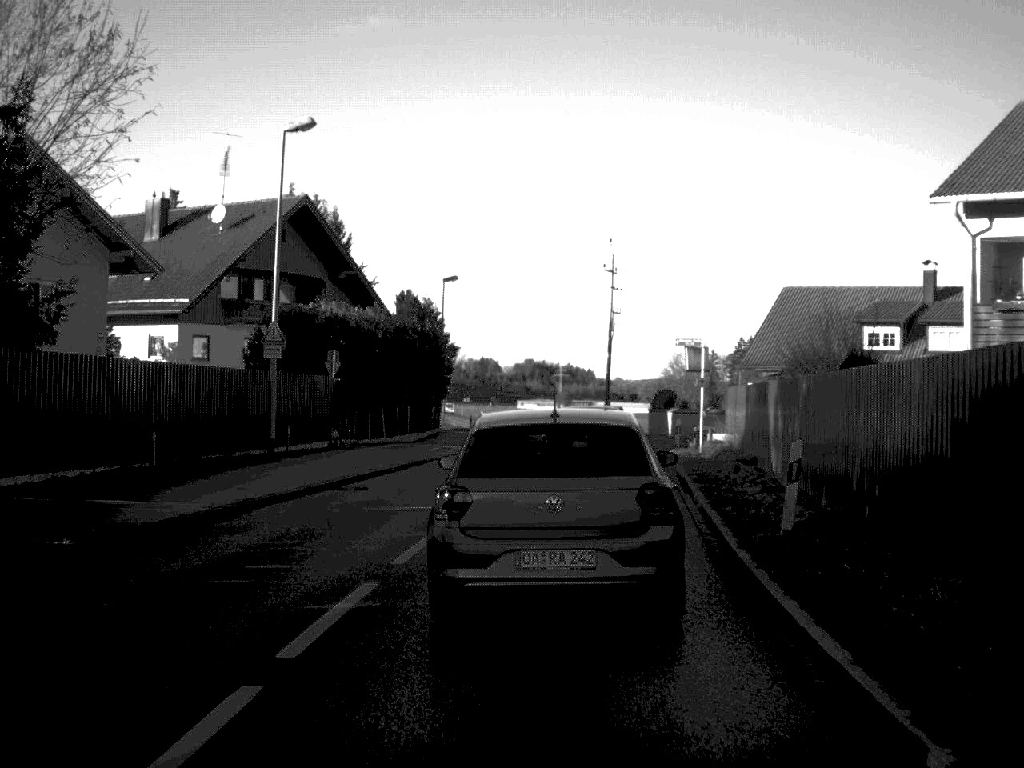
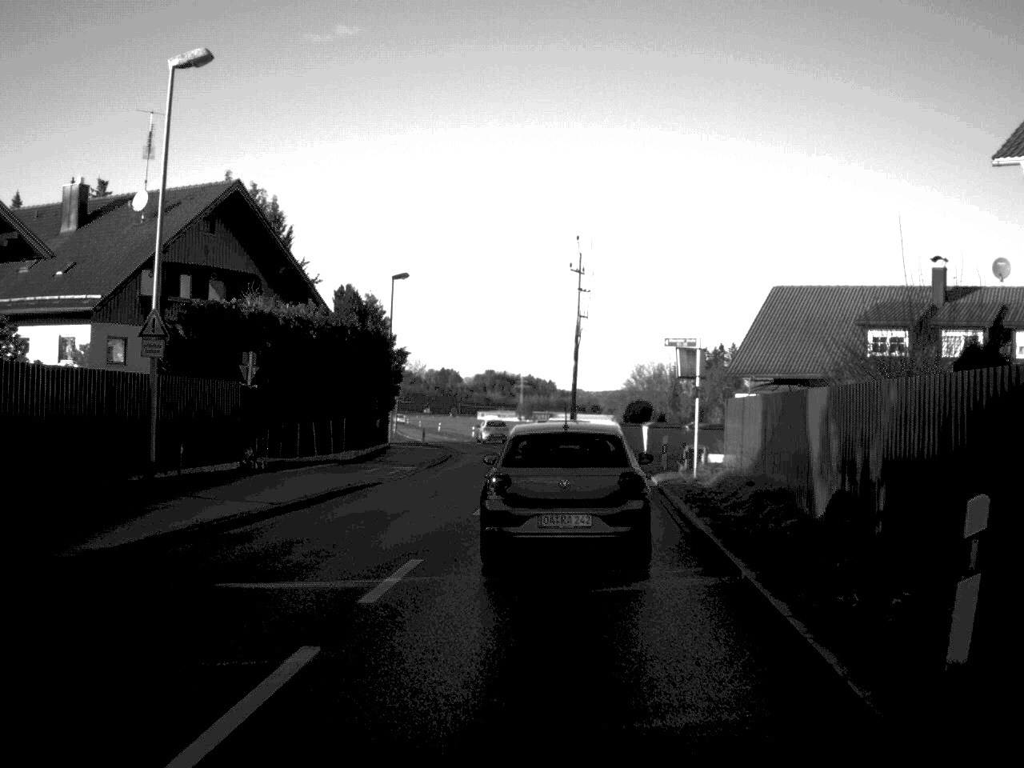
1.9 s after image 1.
(+0.1, +6.6) m; +2°
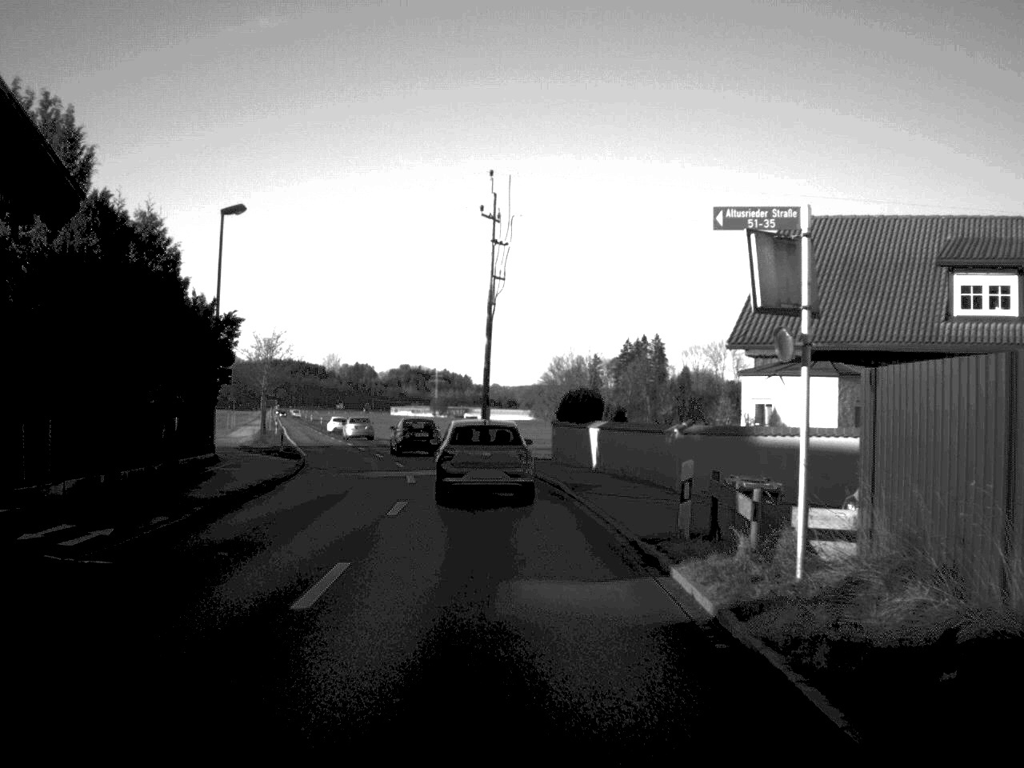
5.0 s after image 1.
(+0.7, +18.4) m; +4°
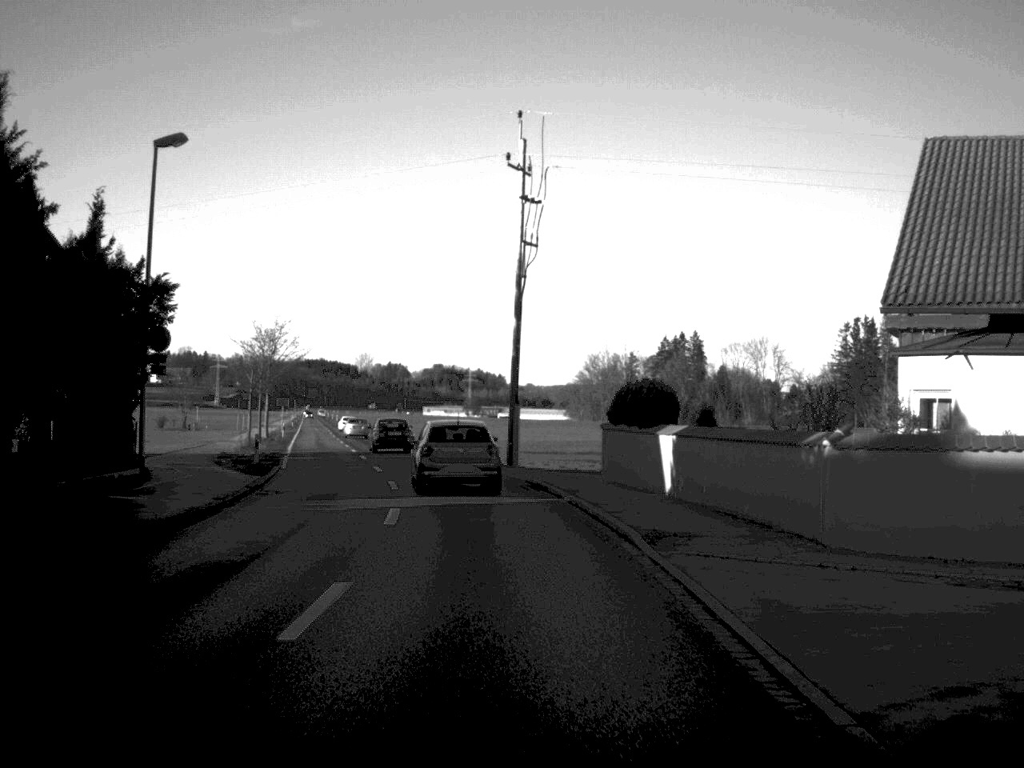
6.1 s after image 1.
(-0.1, +10.7) m; -2°
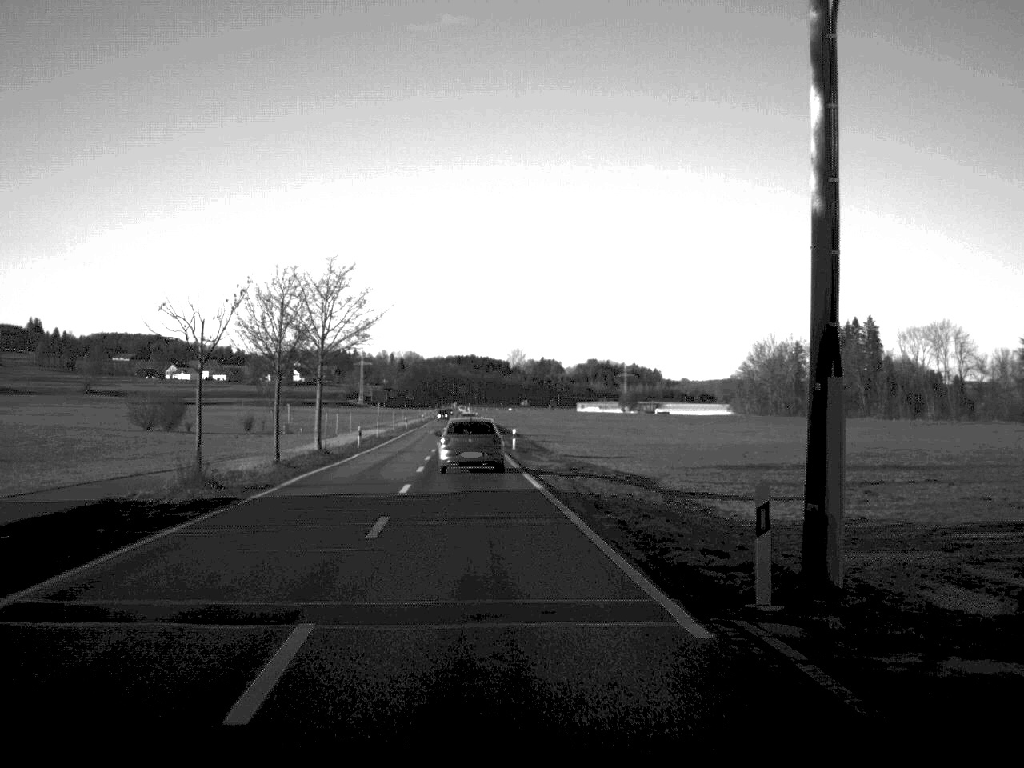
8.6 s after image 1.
(-1.6, +29.0) m; -7°
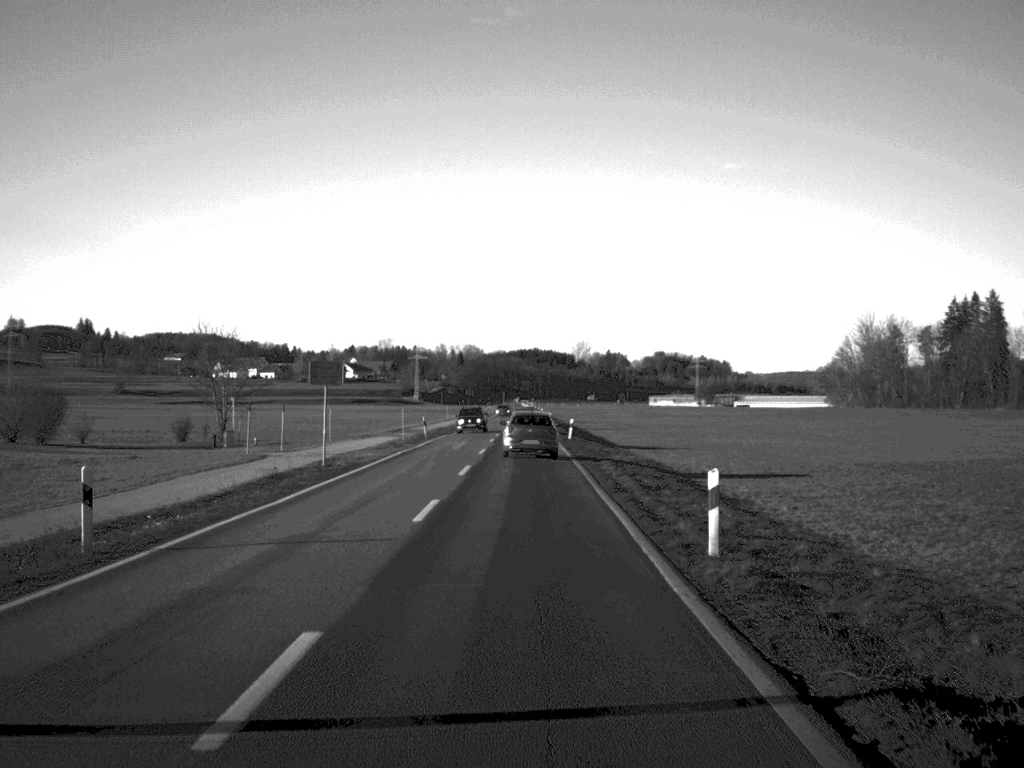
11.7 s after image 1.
(-2.0, +46.1) m; -3°
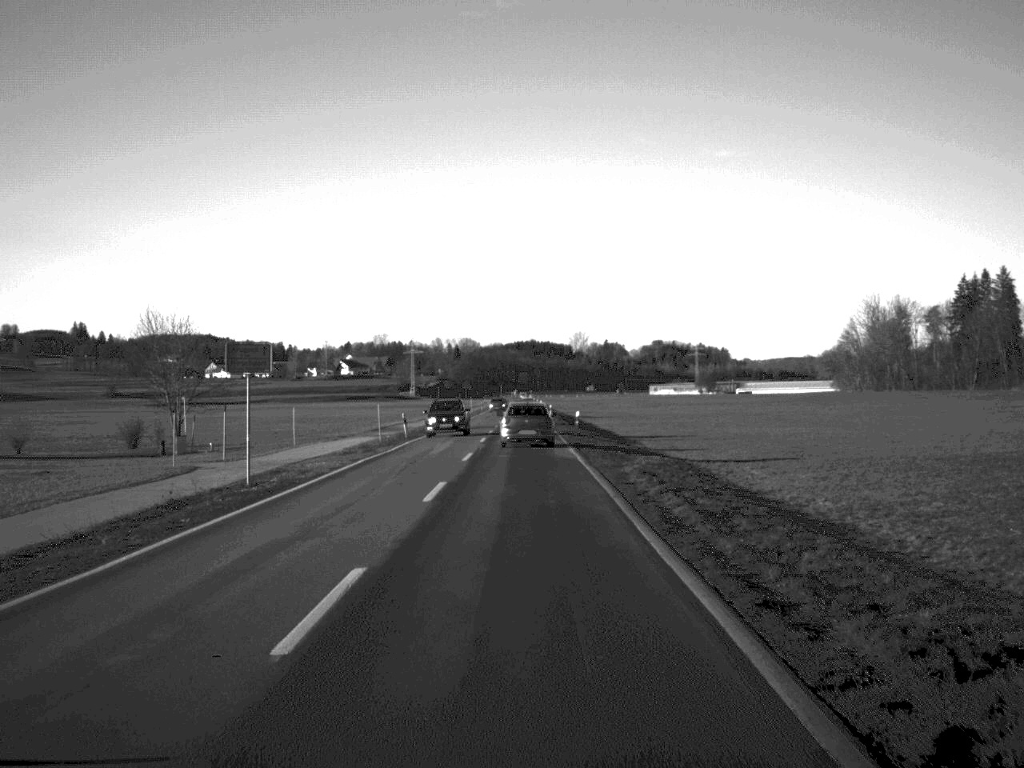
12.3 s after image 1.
(0.0, +9.8) m; 0°
